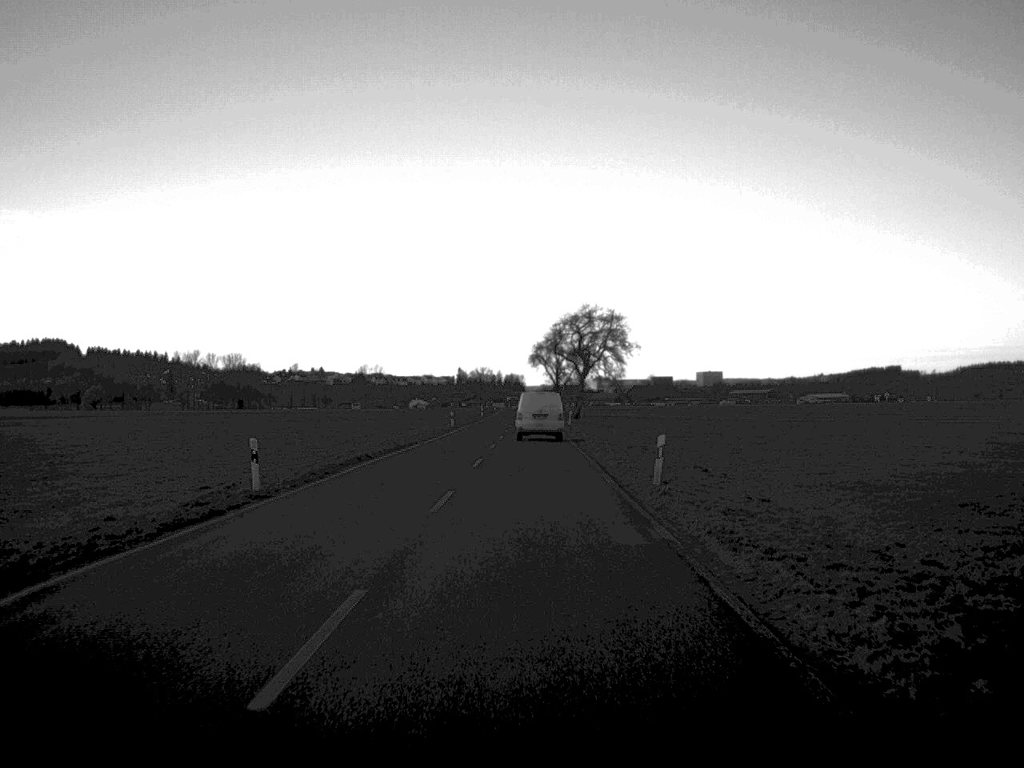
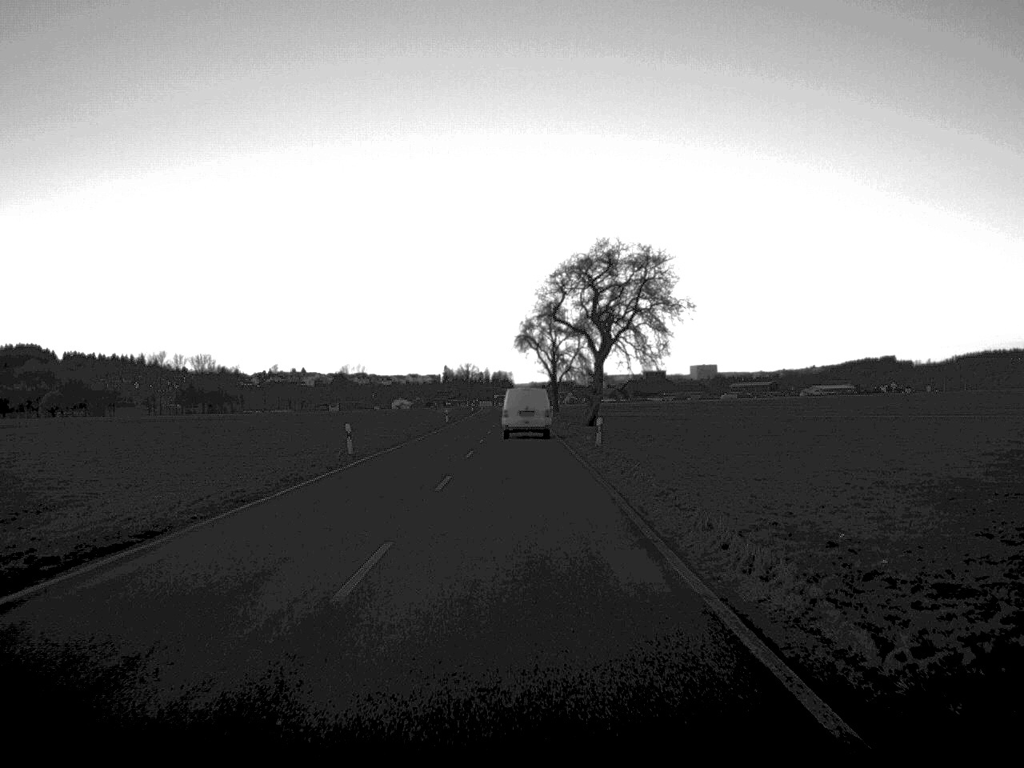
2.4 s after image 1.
(+0.2, +44.1) m; 0°
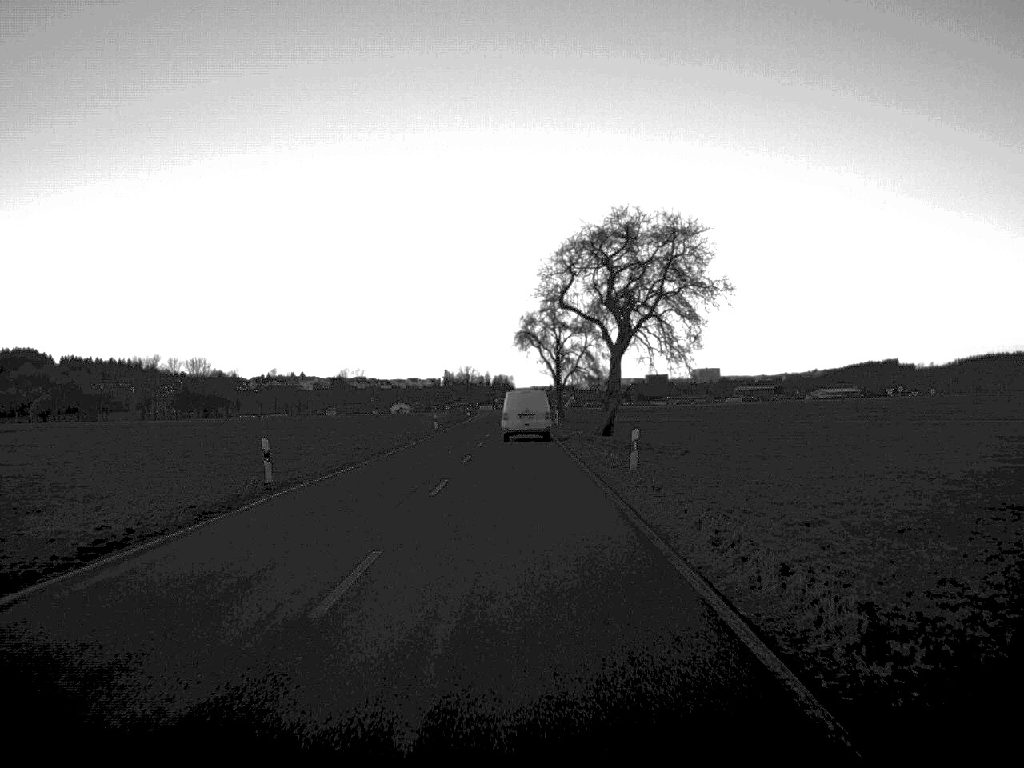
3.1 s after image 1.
(0.0, +12.7) m; 0°
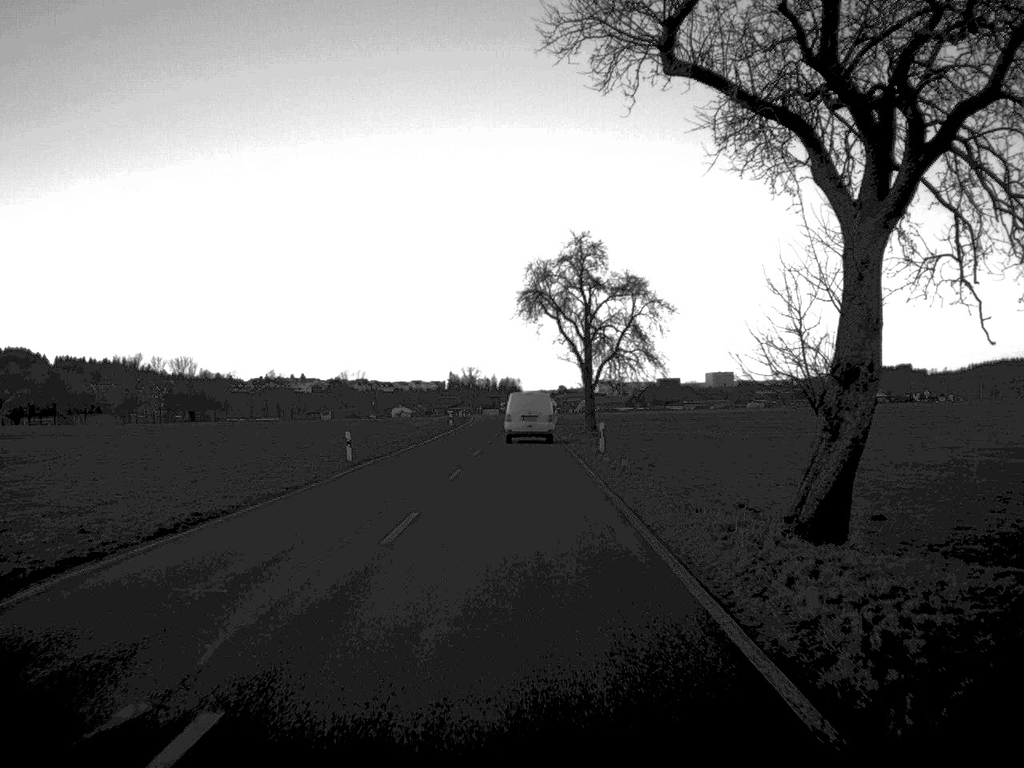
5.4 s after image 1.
(-0.2, +42.7) m; 0°
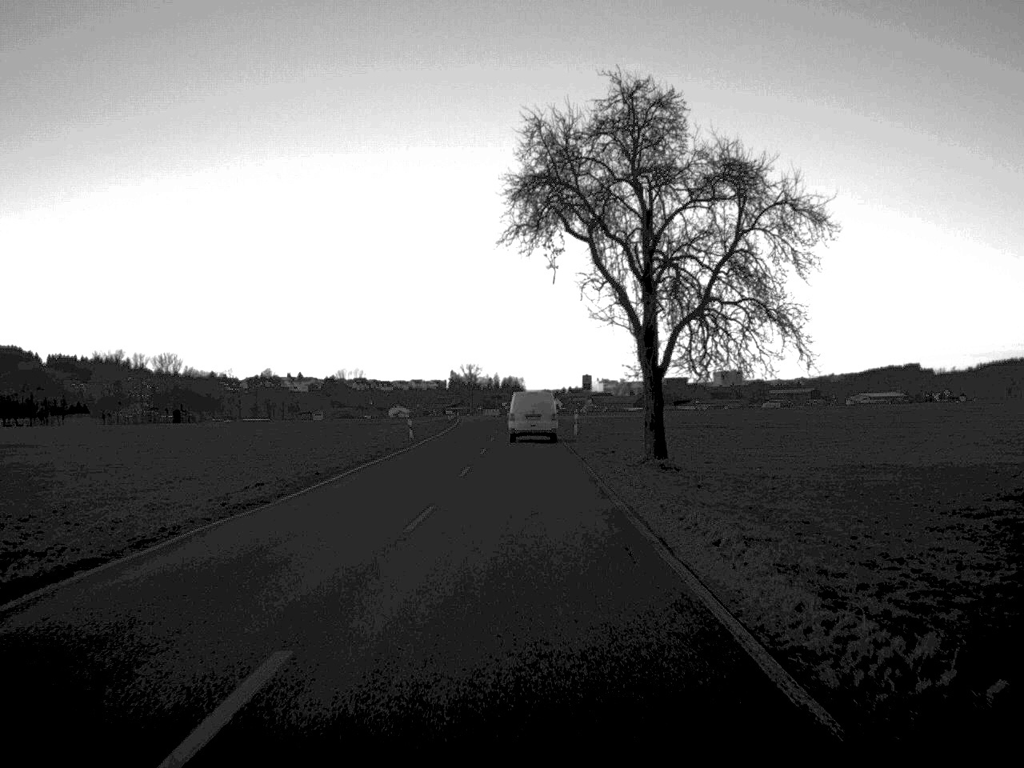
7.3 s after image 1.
(0.0, +34.0) m; 0°
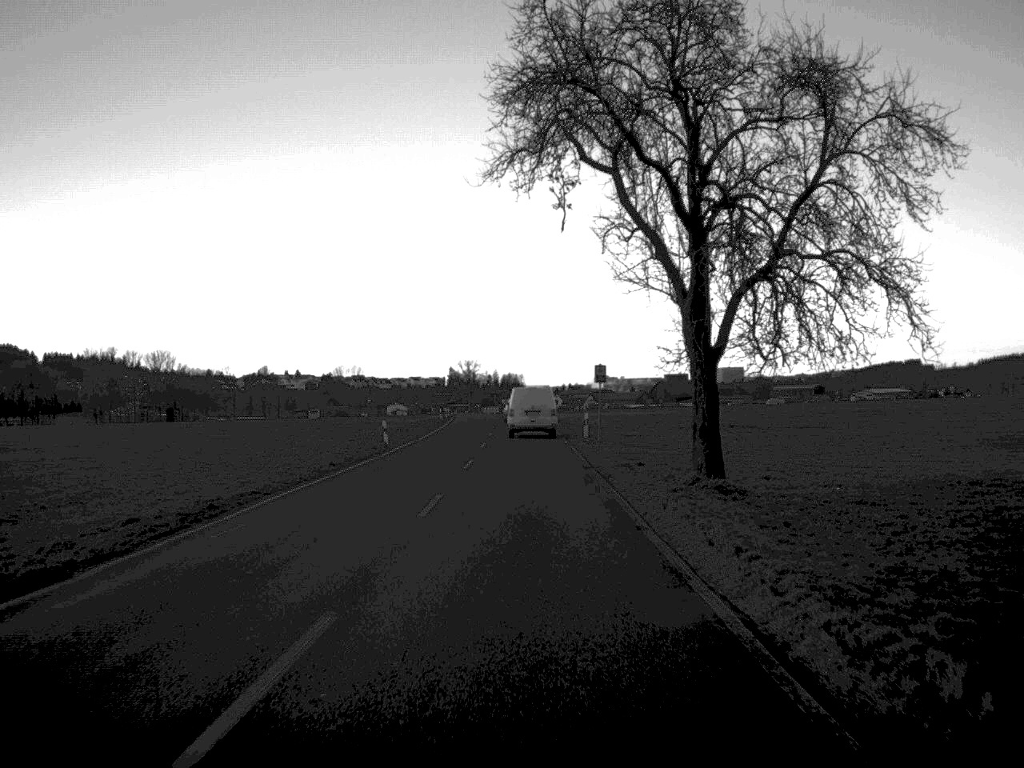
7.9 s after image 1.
(0.0, +10.5) m; 0°
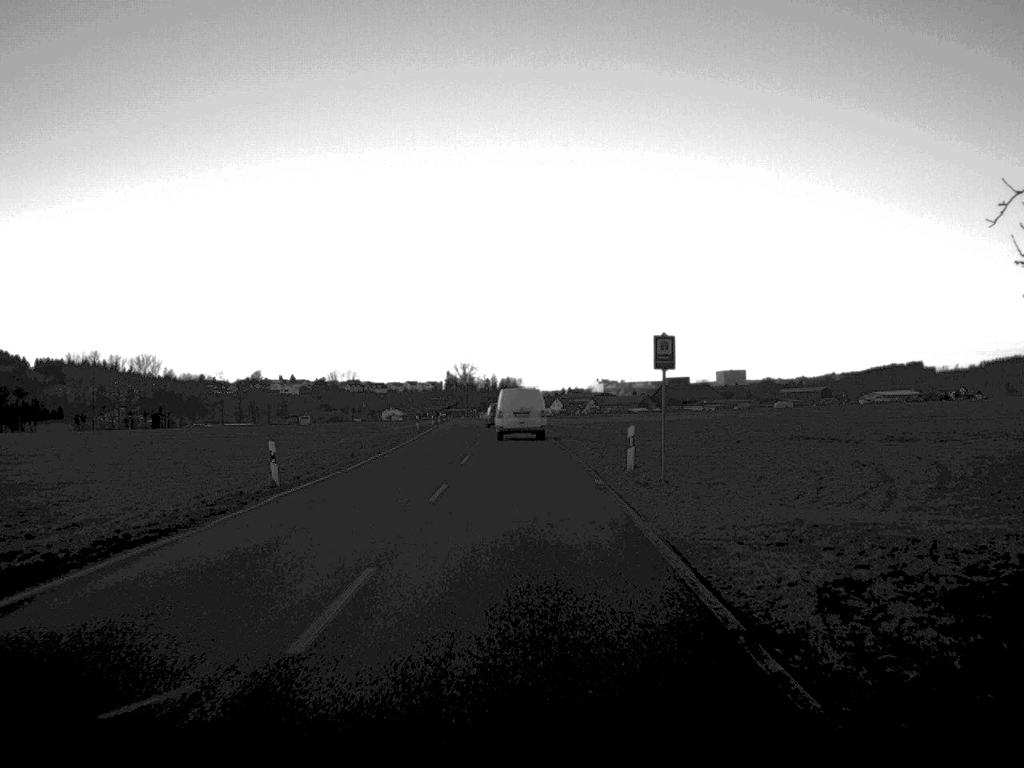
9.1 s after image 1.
(0.0, +21.3) m; 0°
